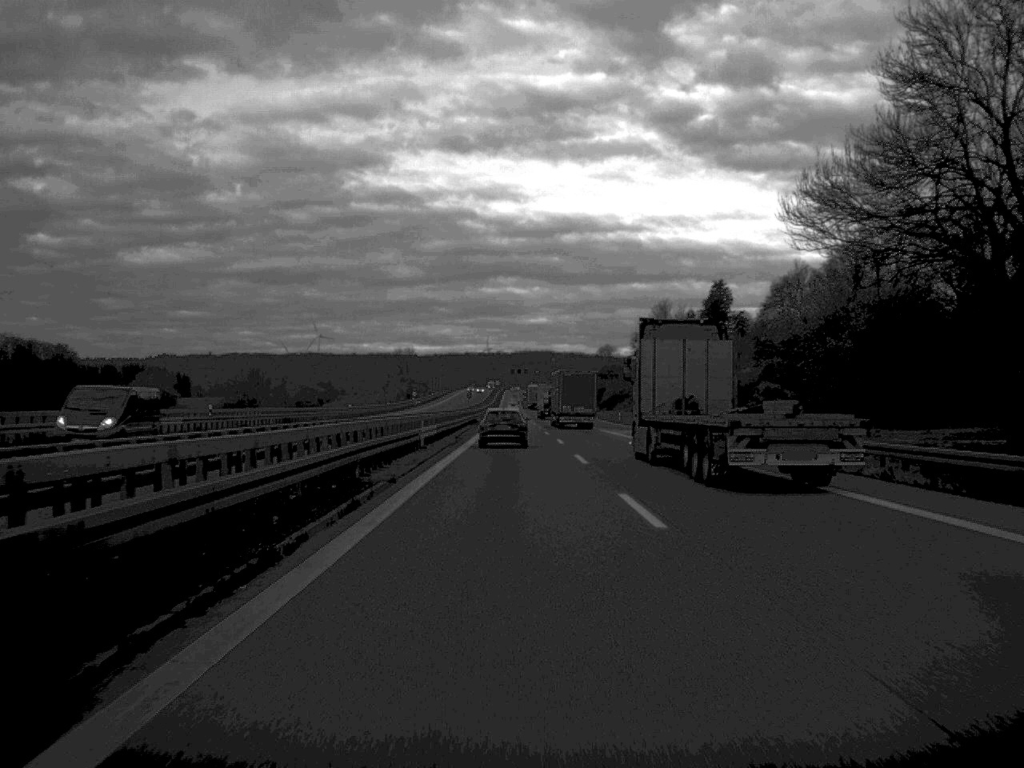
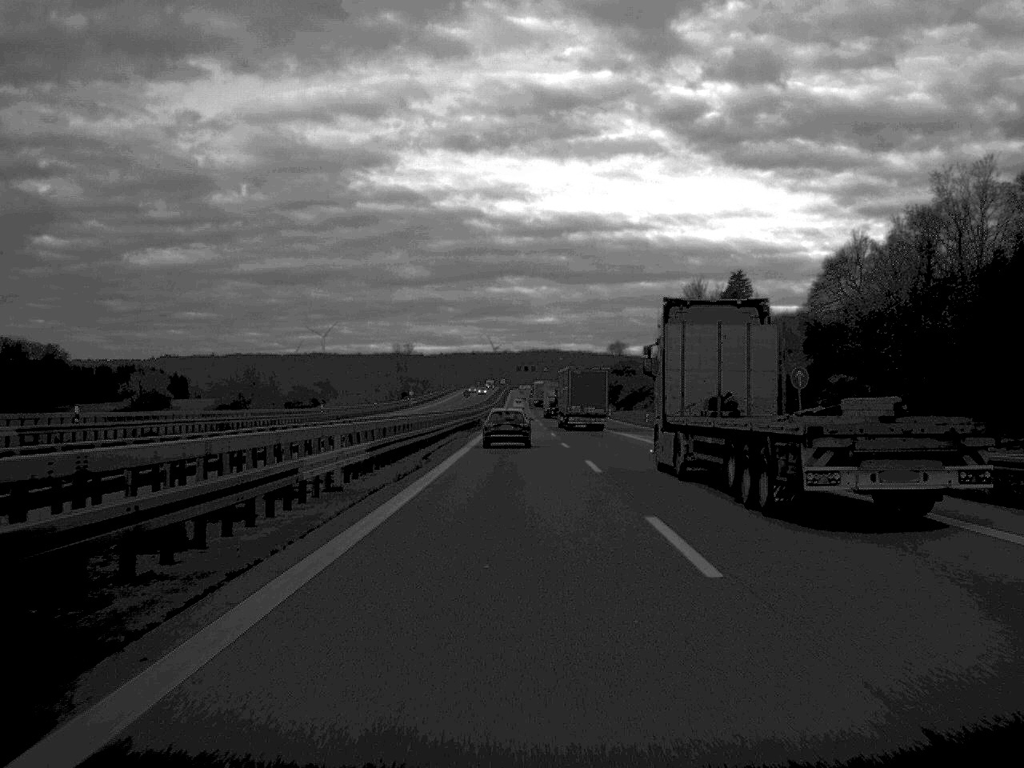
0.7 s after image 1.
(-0.1, +22.5) m; 0°
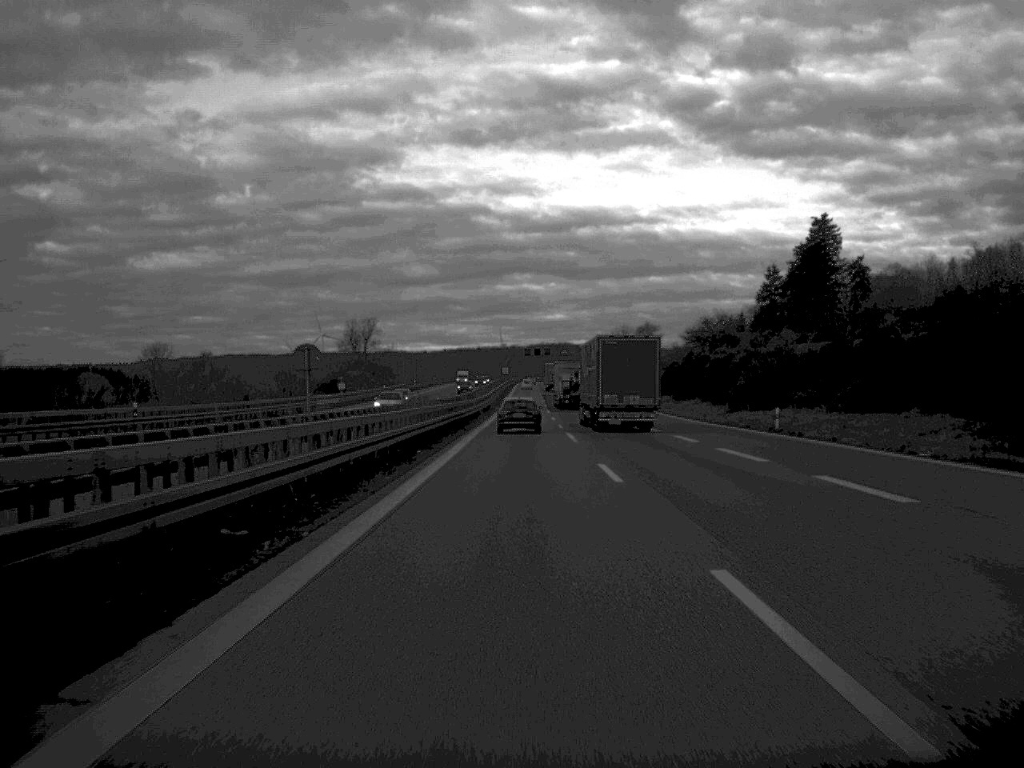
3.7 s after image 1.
(-0.4, +95.0) m; 0°
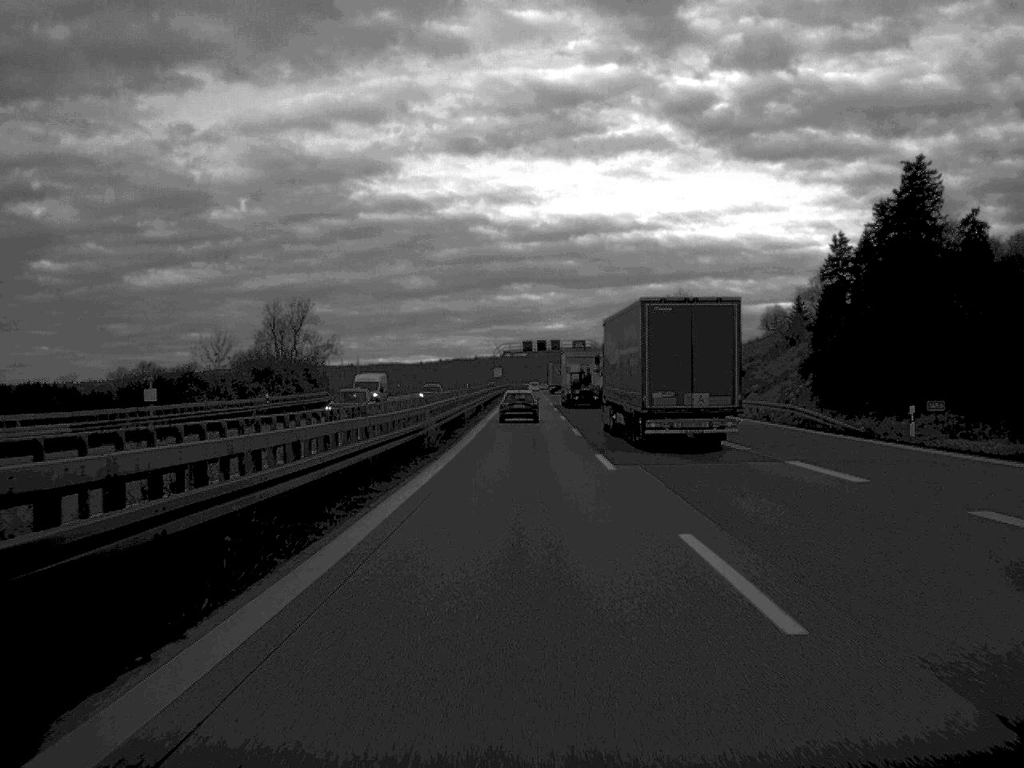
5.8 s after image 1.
(-0.1, +67.9) m; 0°
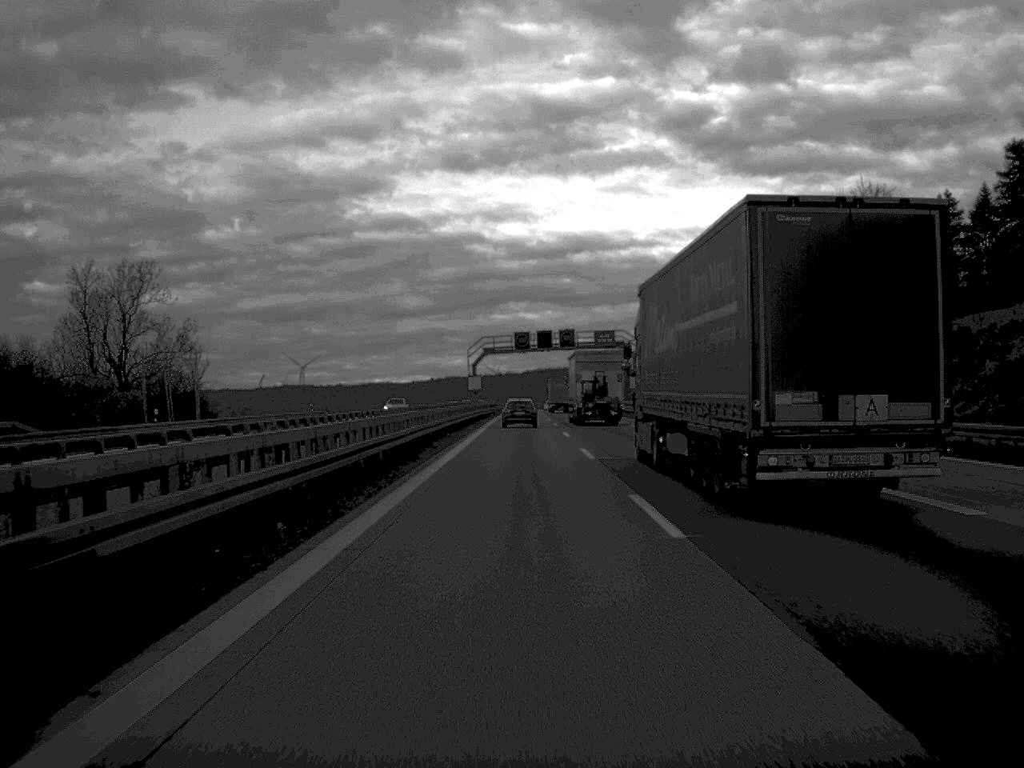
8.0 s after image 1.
(+0.1, +65.1) m; 0°
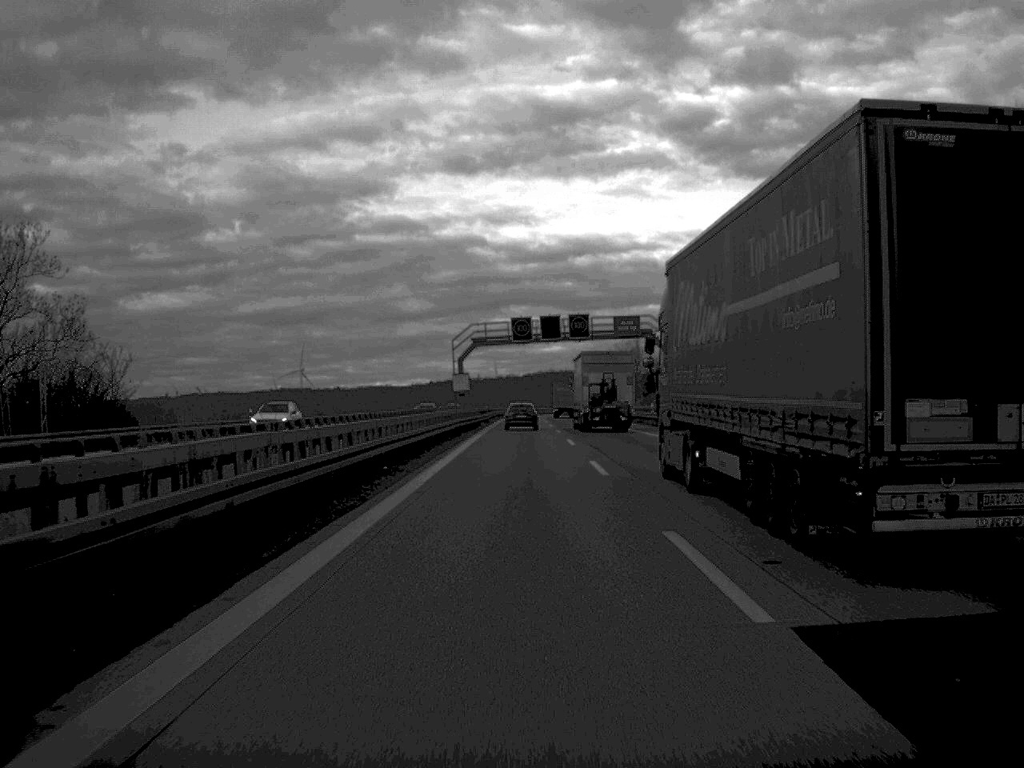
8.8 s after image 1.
(0.0, +23.1) m; 0°
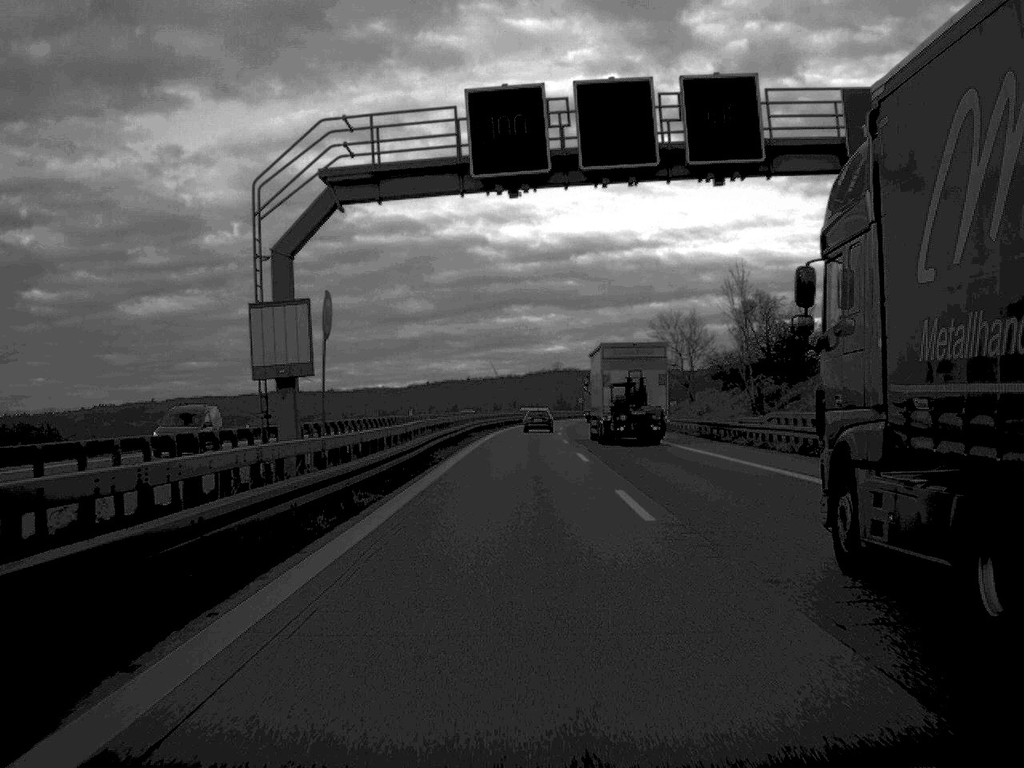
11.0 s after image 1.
(-0.1, +62.5) m; 0°
